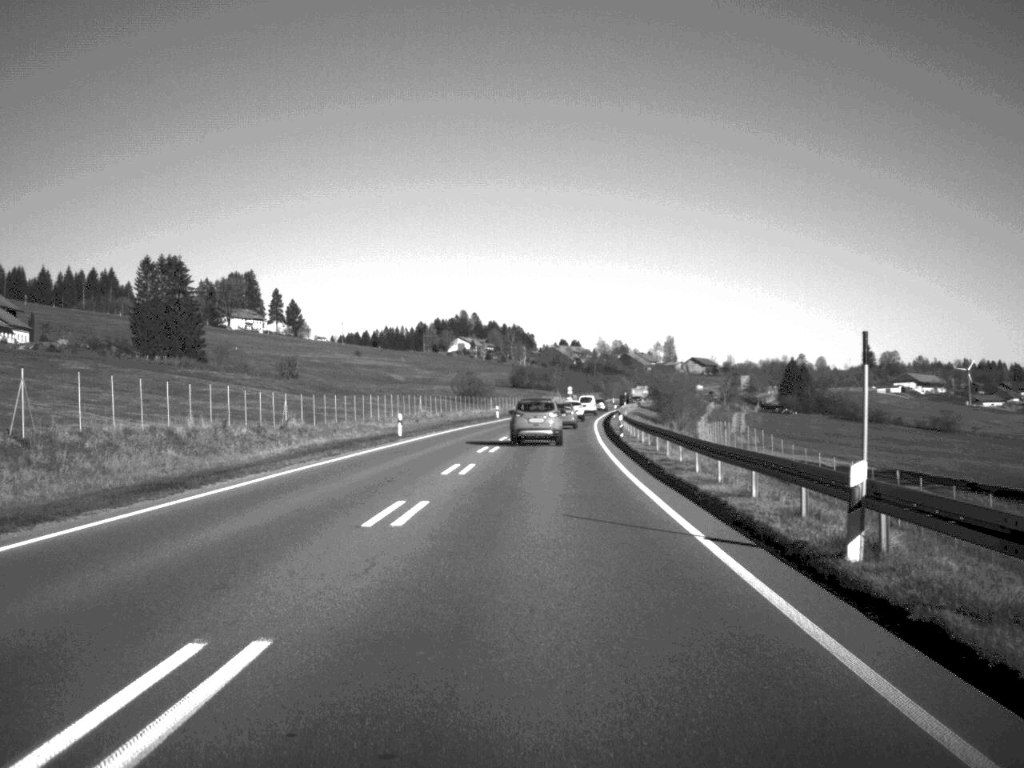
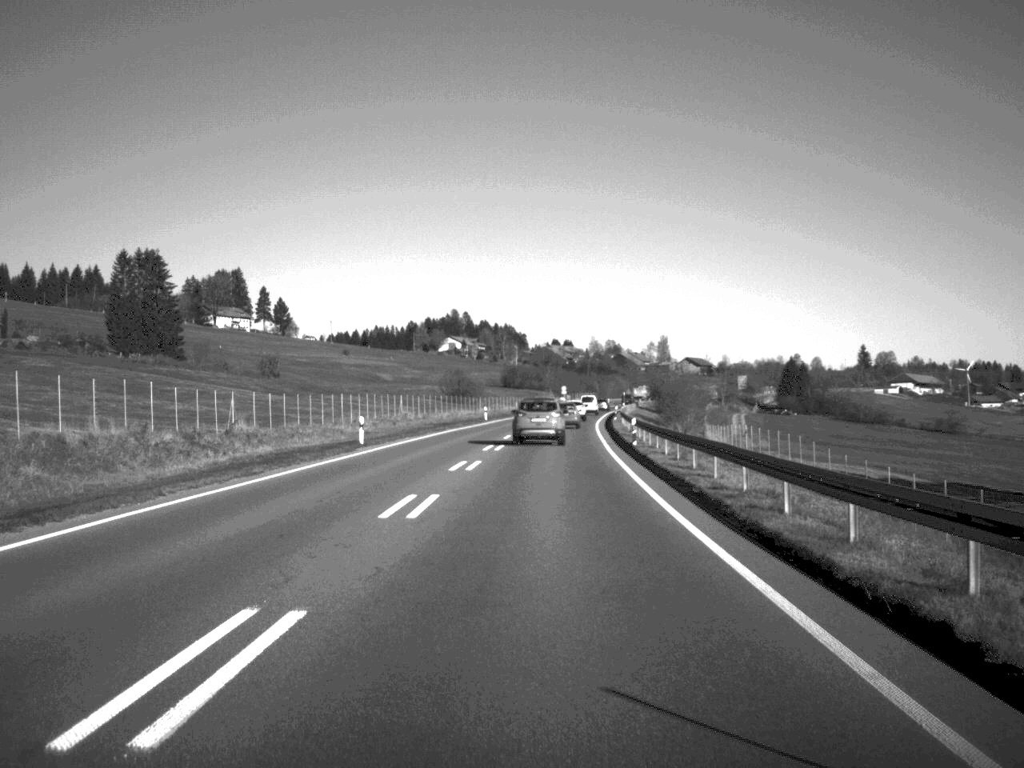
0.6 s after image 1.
(0.0, +10.7) m; 0°
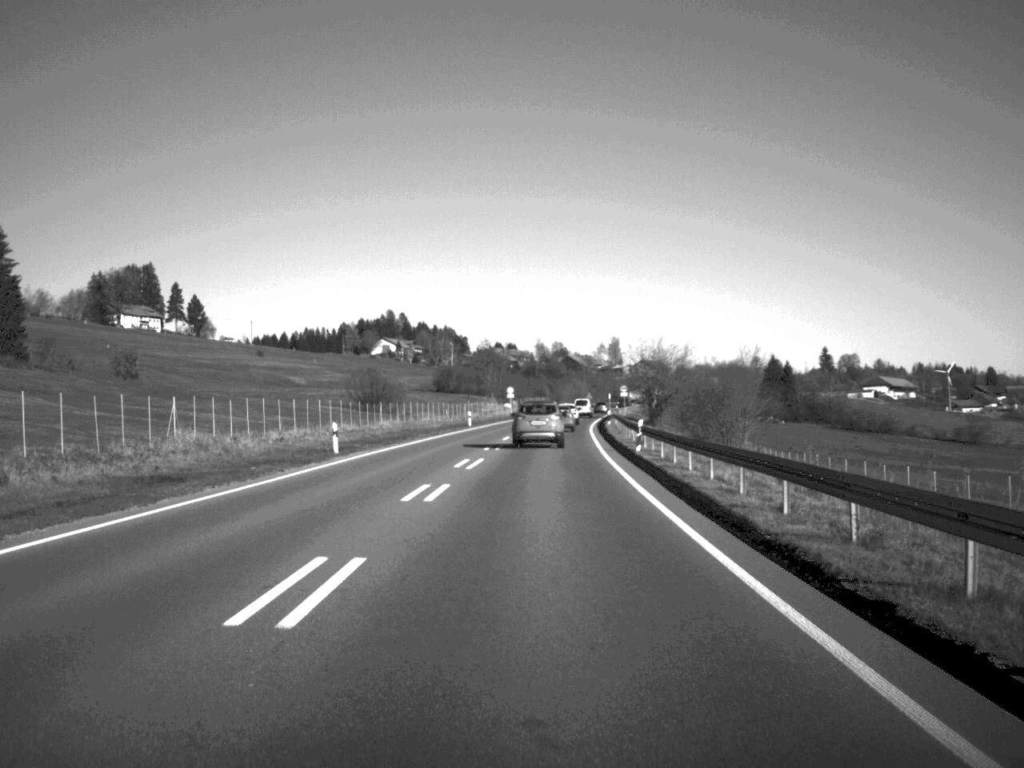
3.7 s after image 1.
(+1.2, +56.0) m; +2°
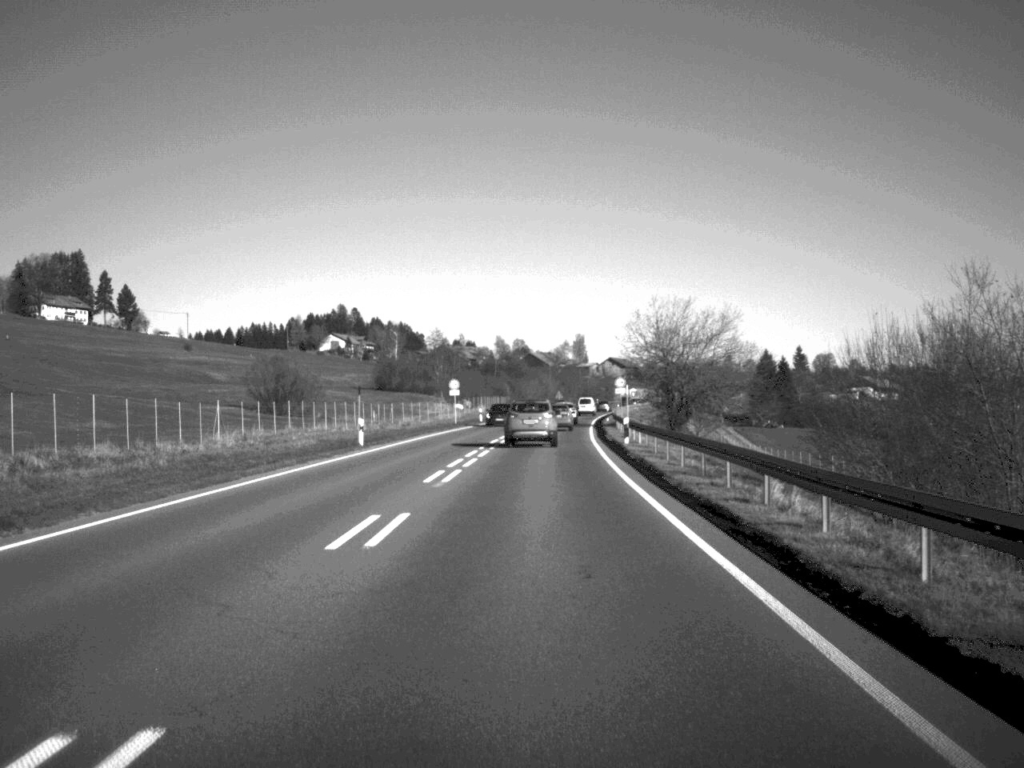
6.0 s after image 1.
(+0.6, +42.9) m; +2°
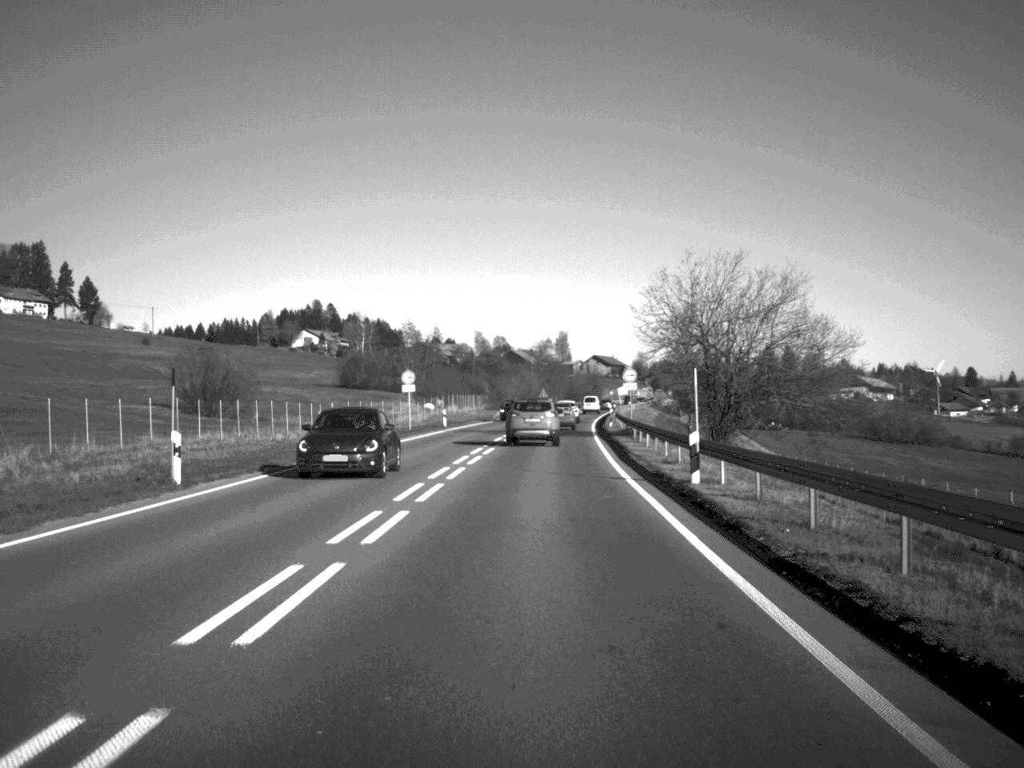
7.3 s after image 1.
(+0.2, +23.4) m; +1°
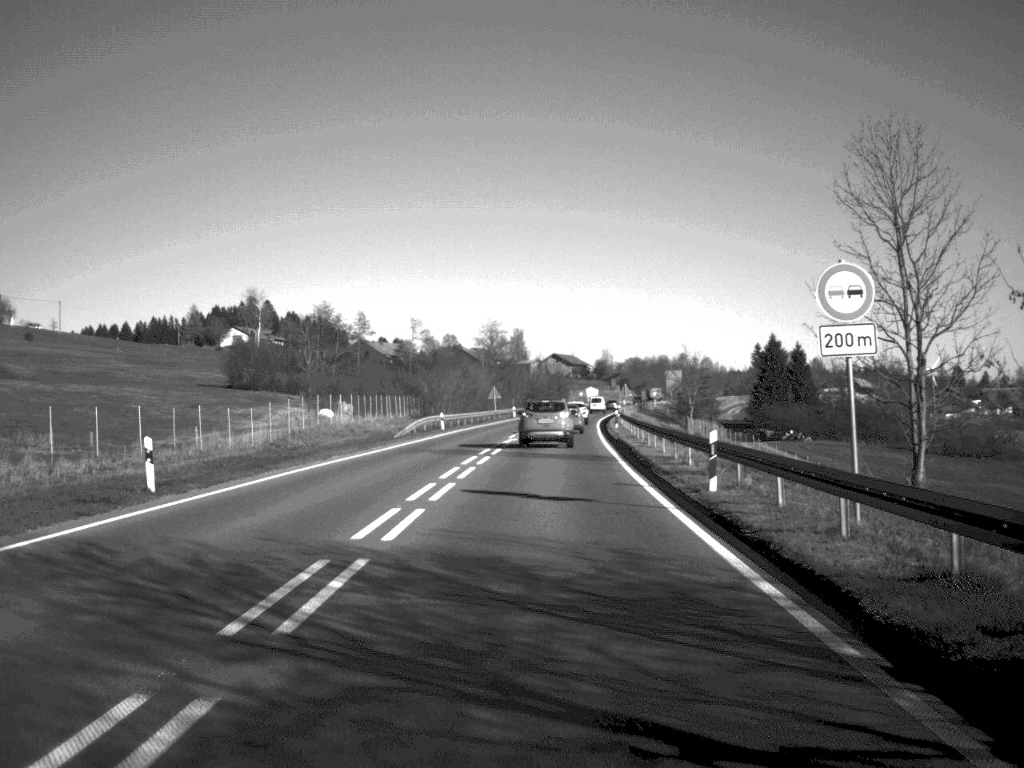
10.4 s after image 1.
(+0.9, +53.3) m; +2°
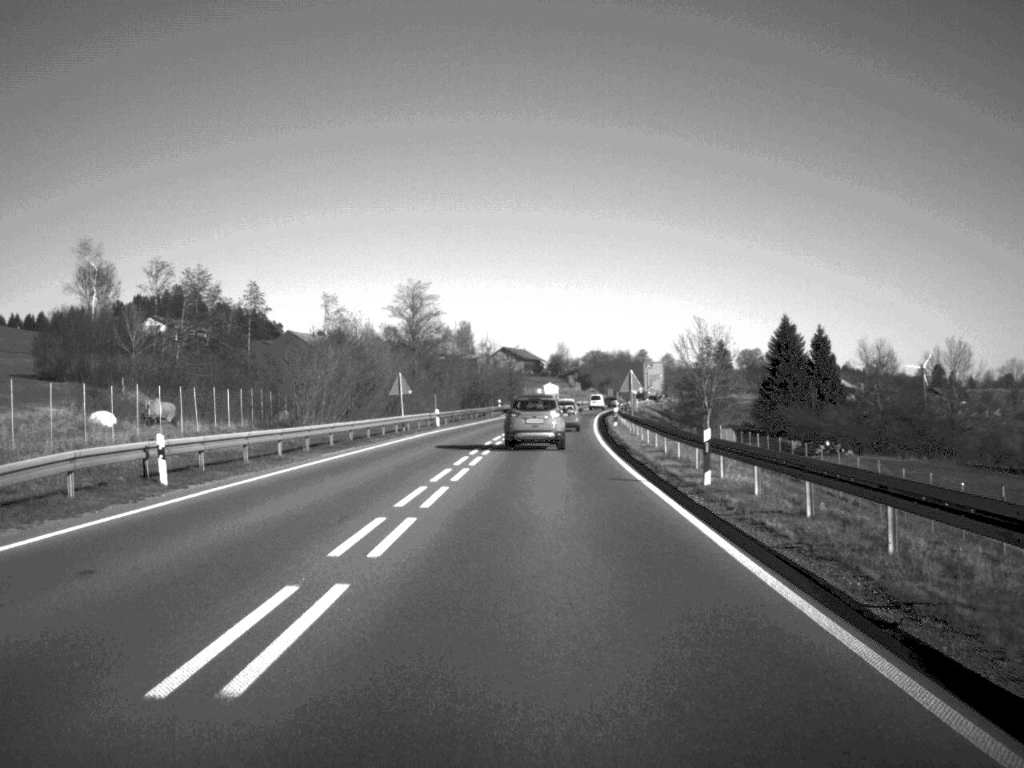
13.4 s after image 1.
(+0.9, +49.5) m; +2°
